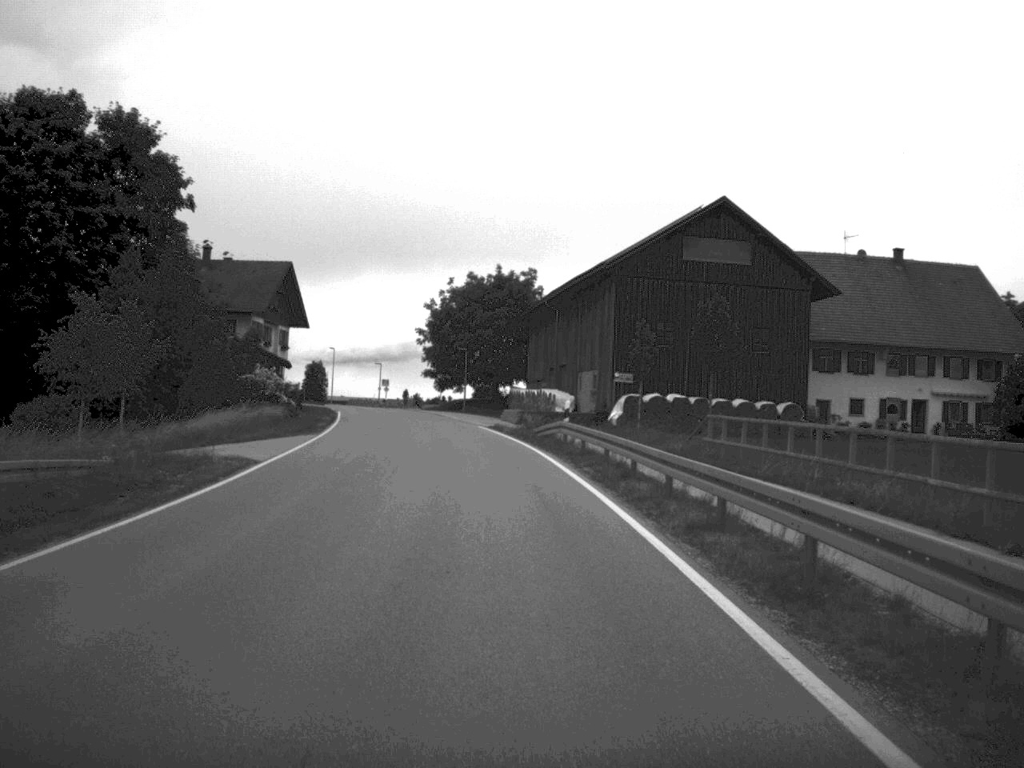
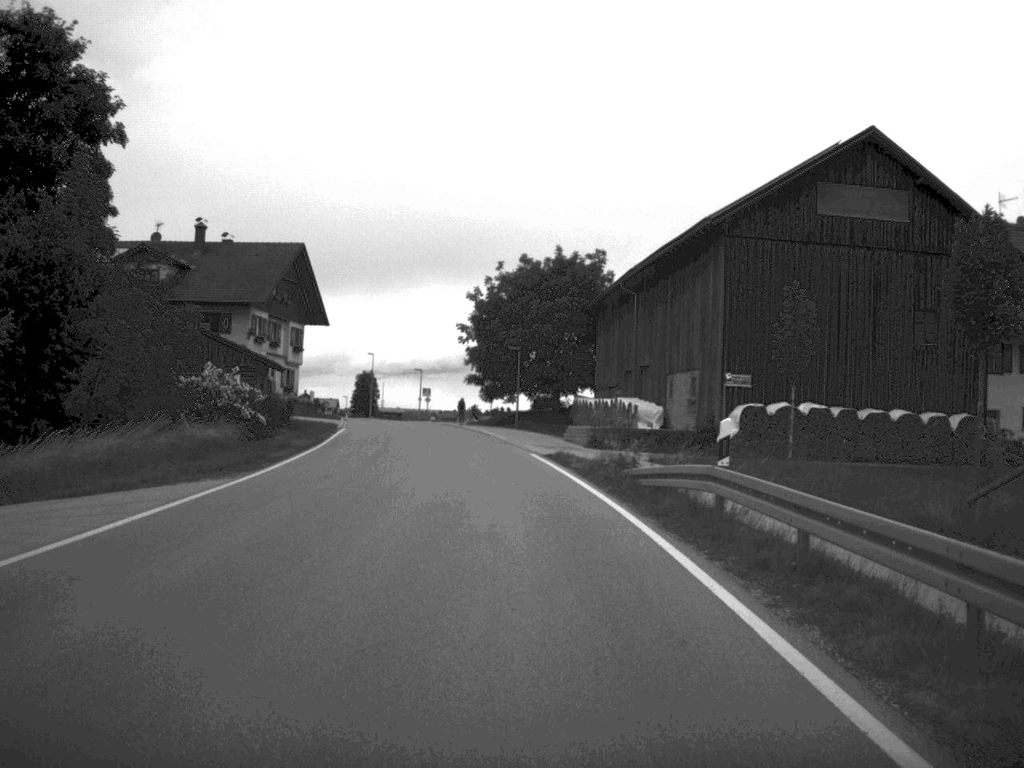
(-0.4, +19.1) m; -3°
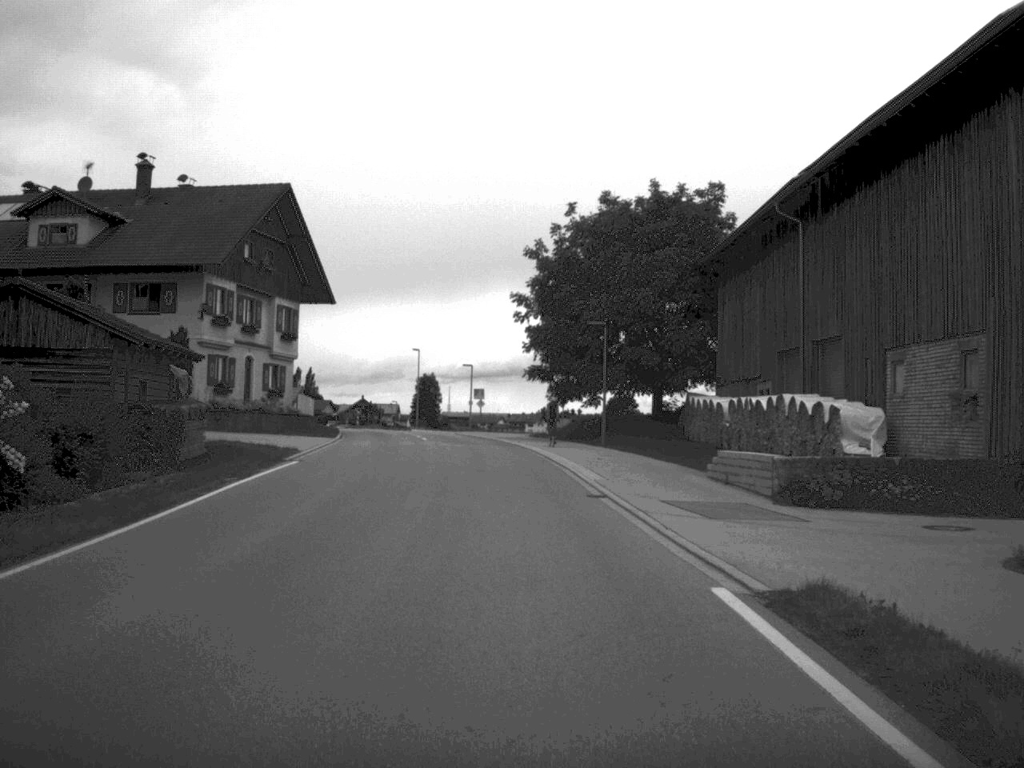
(-0.7, +25.2) m; -3°
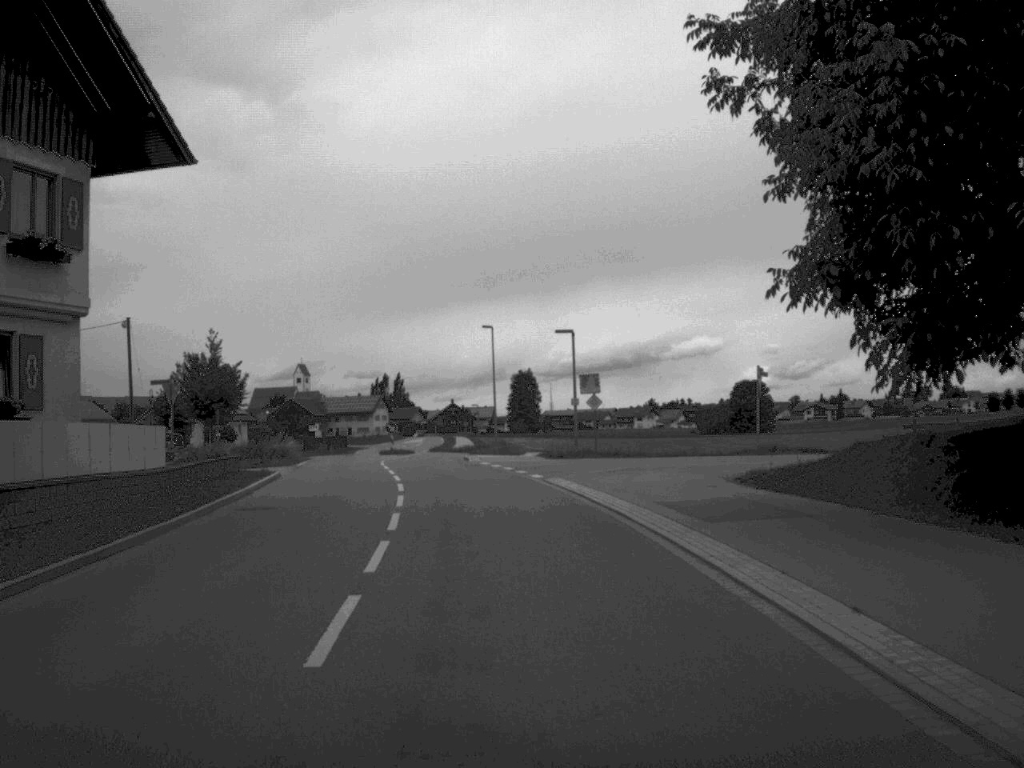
(-1.8, +40.7) m; -5°
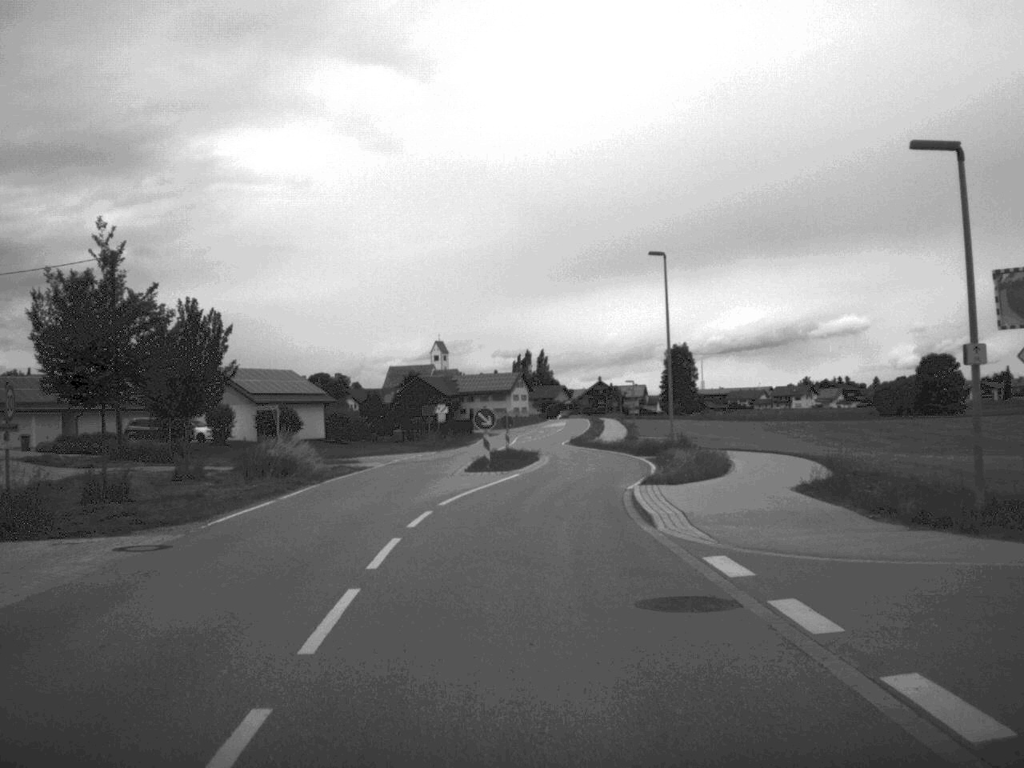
(-1.8, +30.7) m; -7°
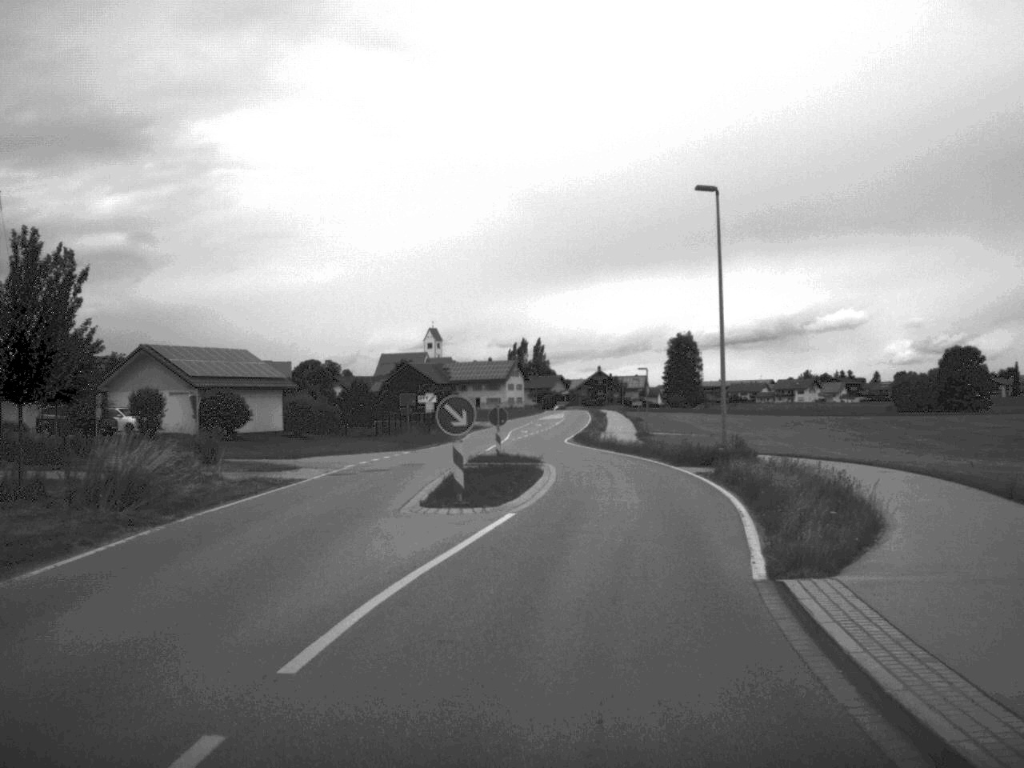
(-0.1, +14.0) m; 0°
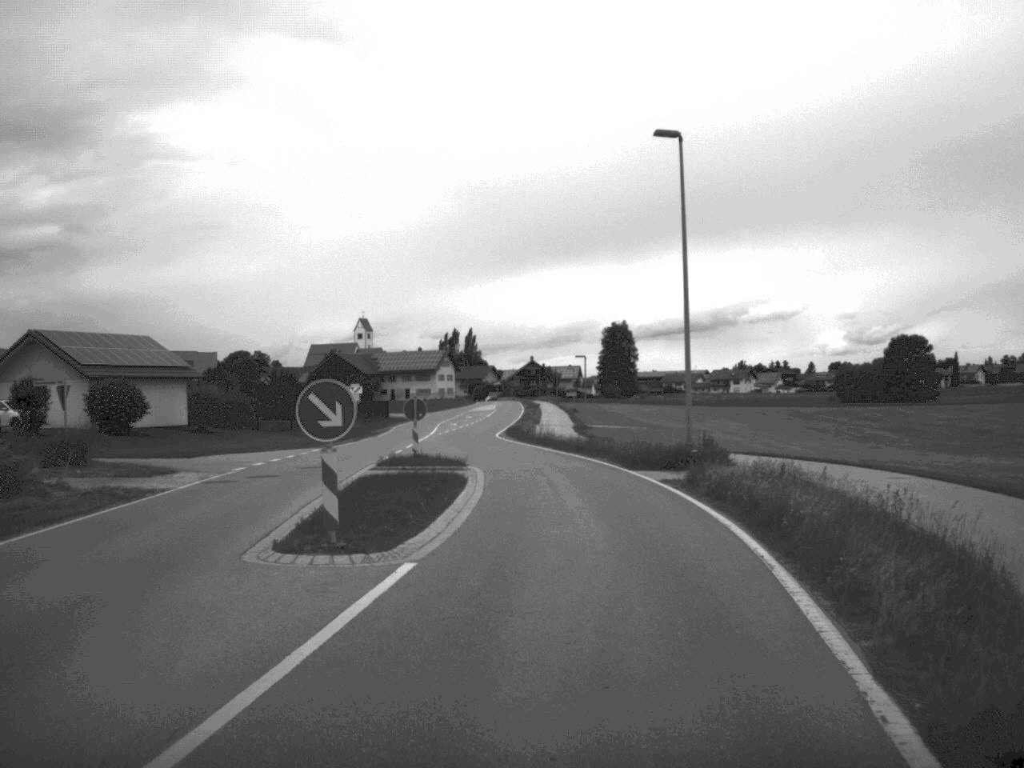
(+0.2, +6.6) m; +3°
